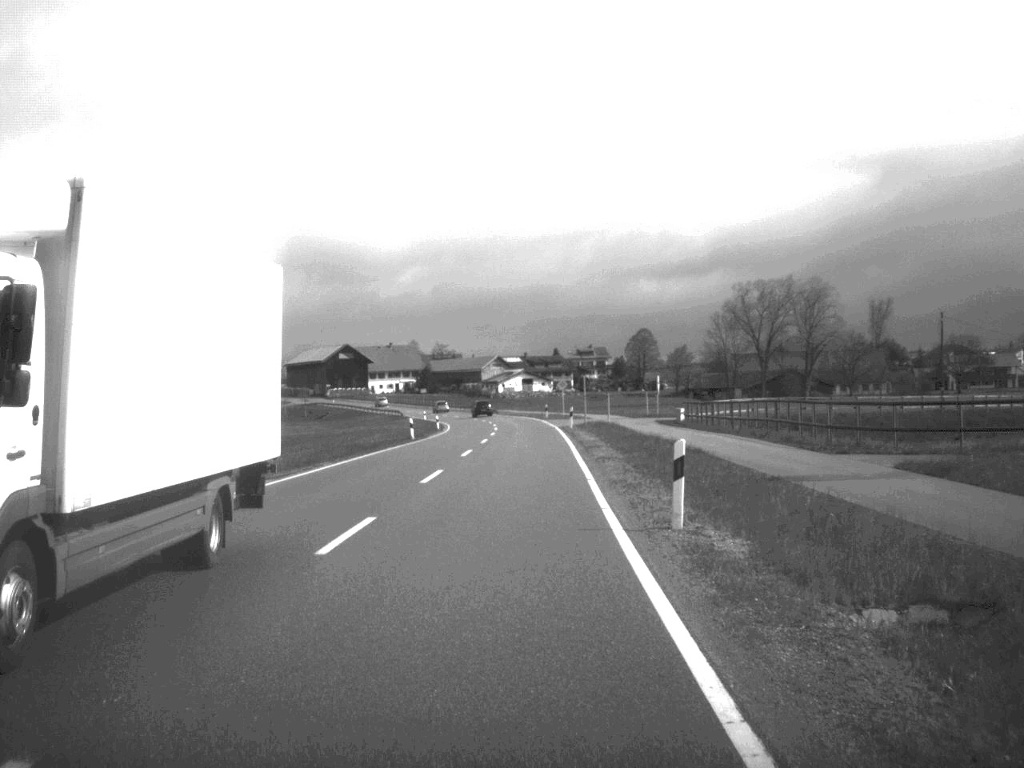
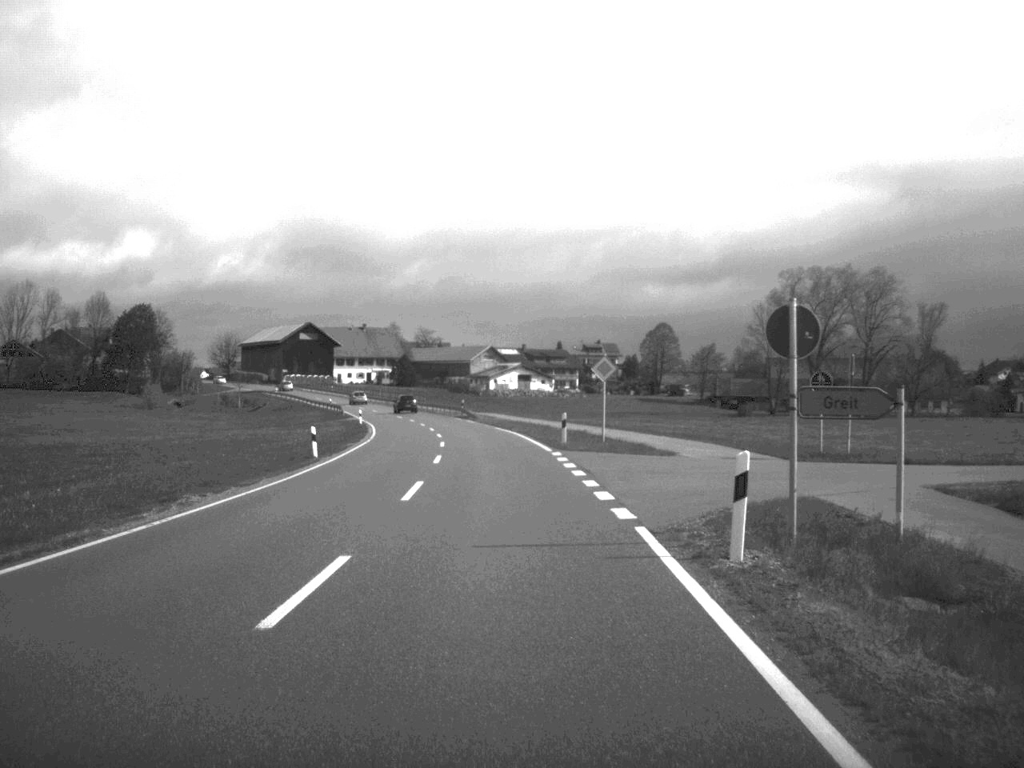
(+0.1, +50.8) m; 0°
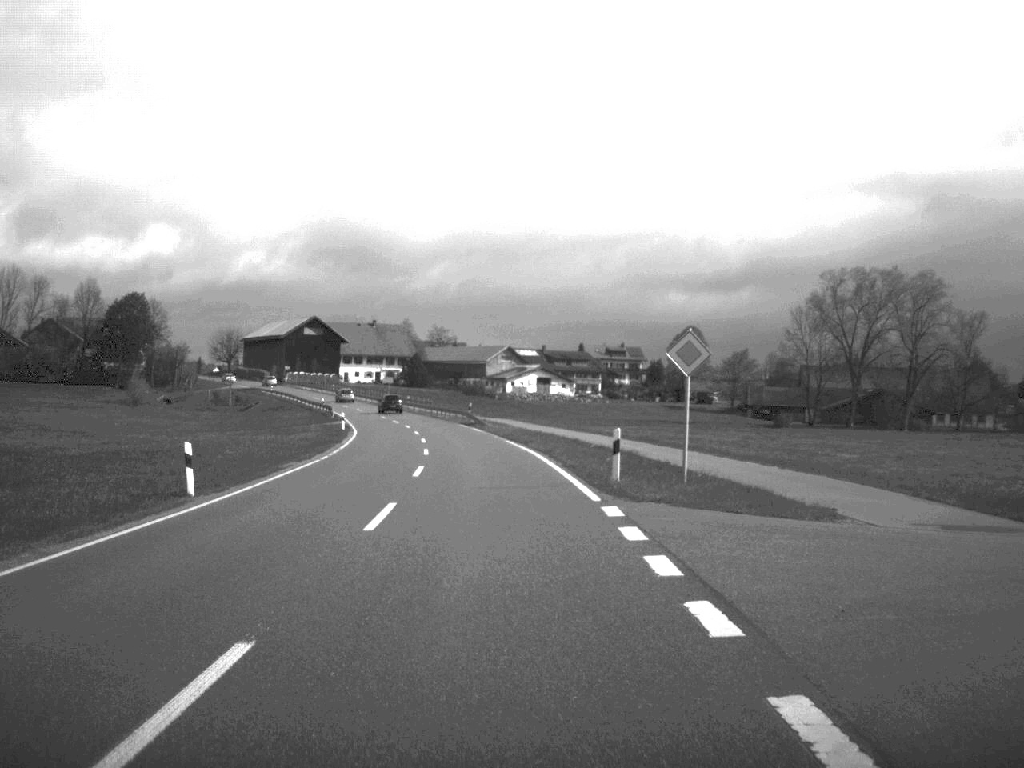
(-0.1, +16.5) m; -1°
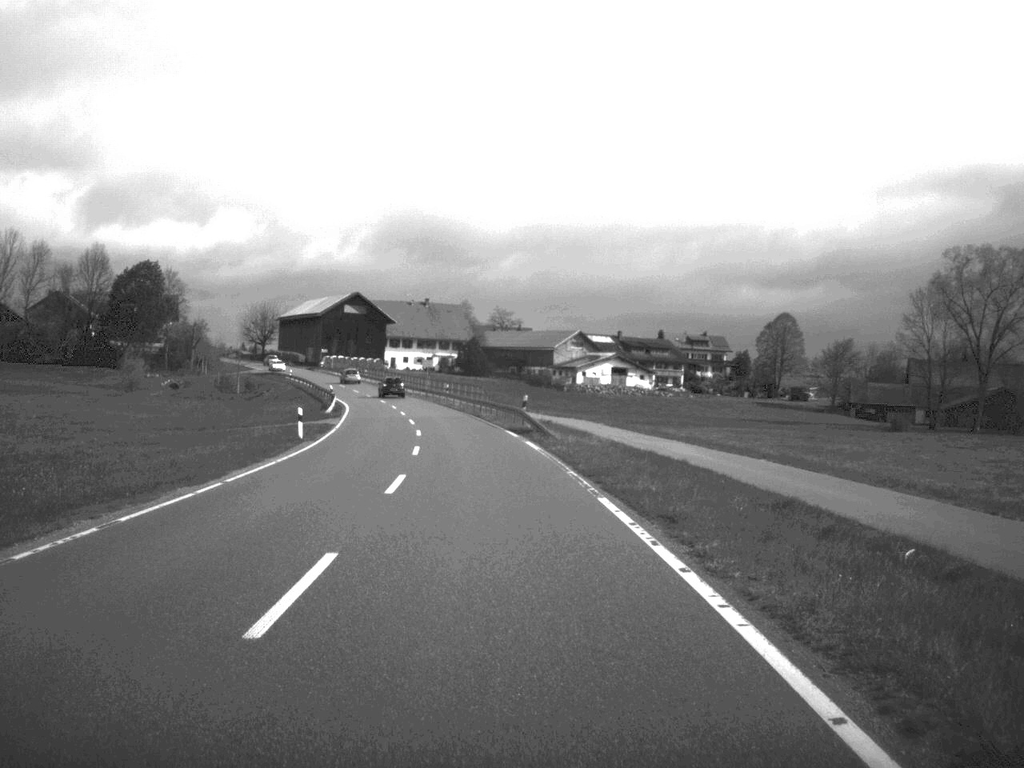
(-0.9, +31.0) m; -3°
